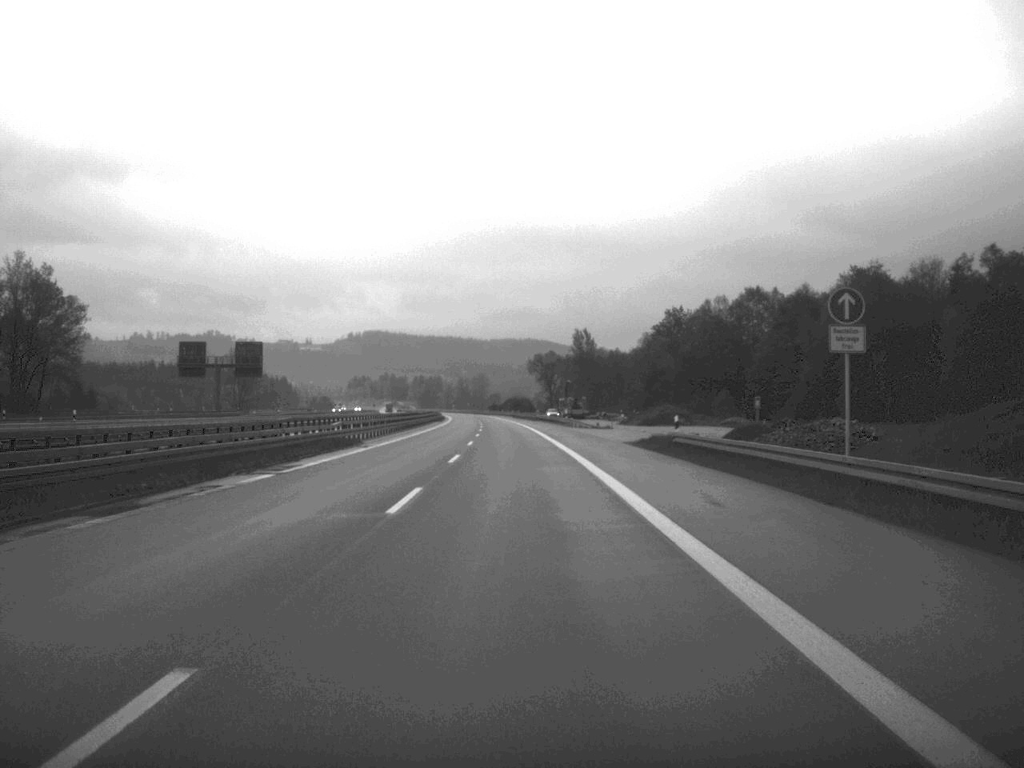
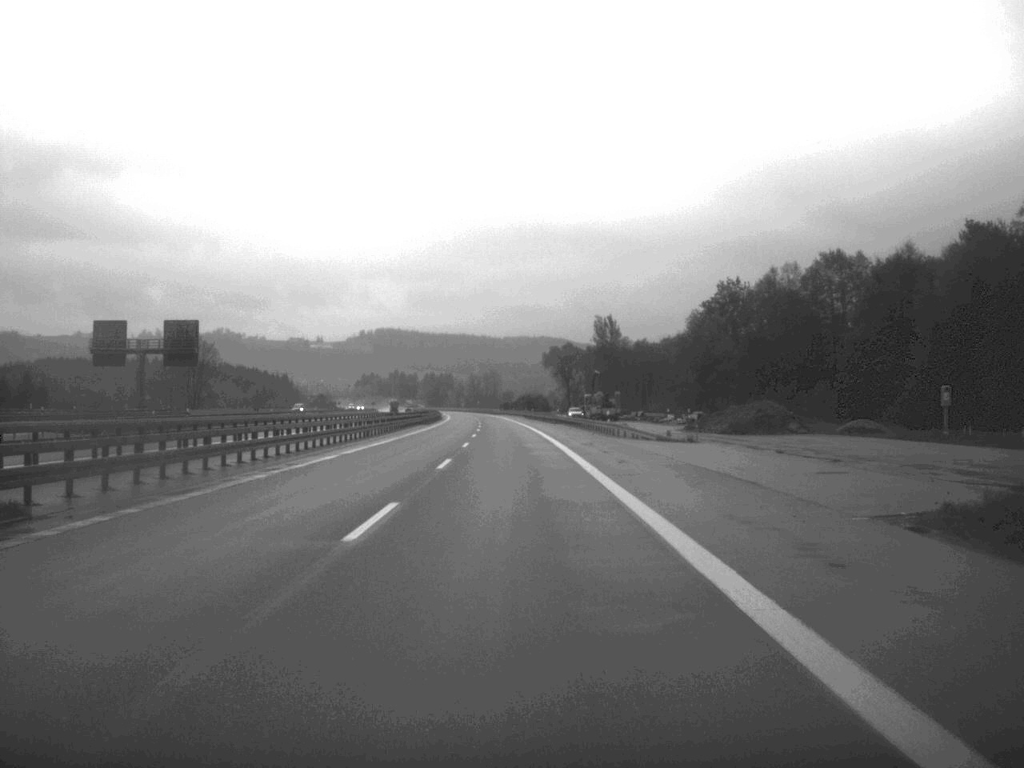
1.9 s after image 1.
(-0.2, +40.1) m; -1°
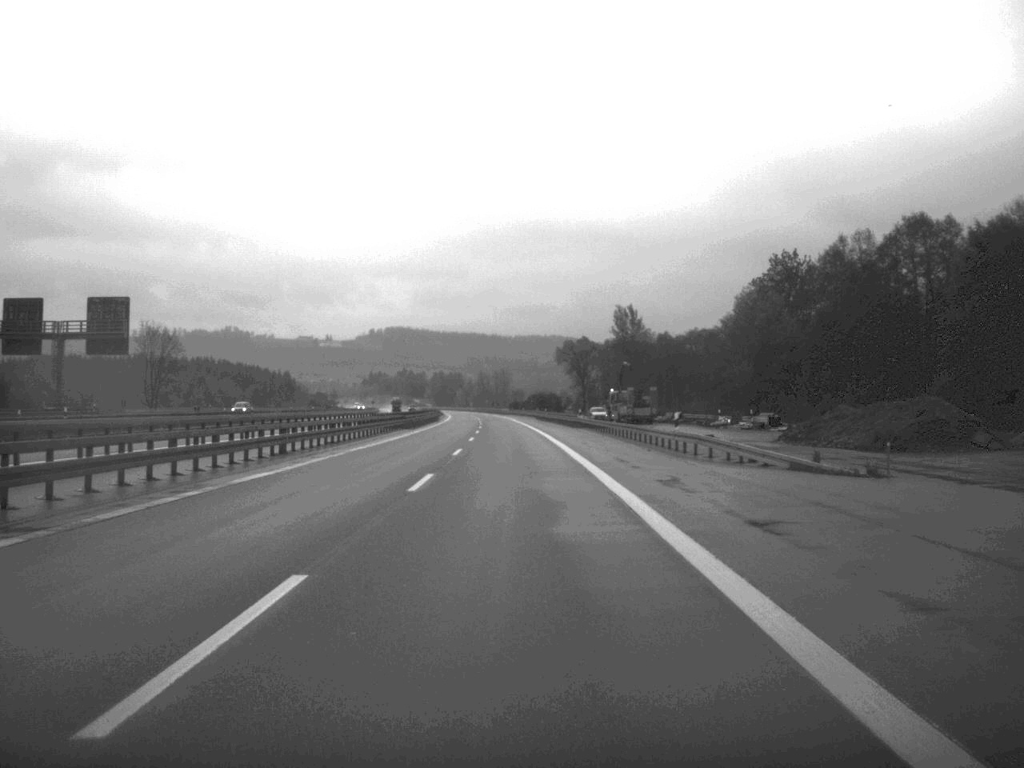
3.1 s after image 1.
(-0.1, +26.8) m; -1°
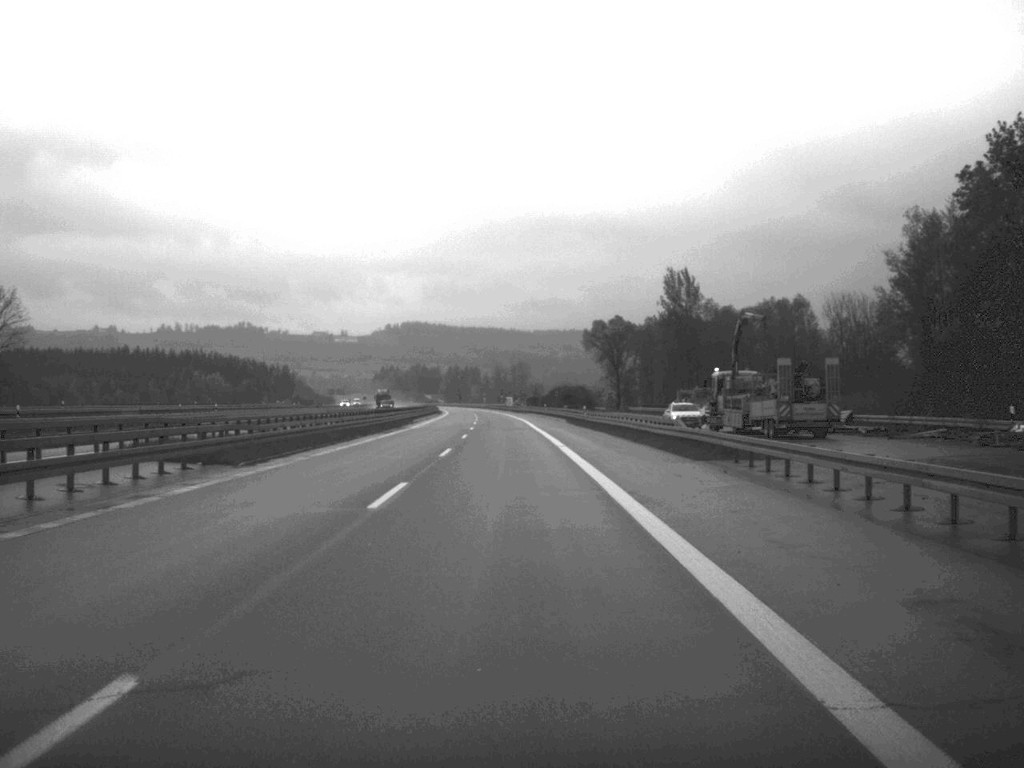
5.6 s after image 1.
(-0.4, +57.8) m; -1°
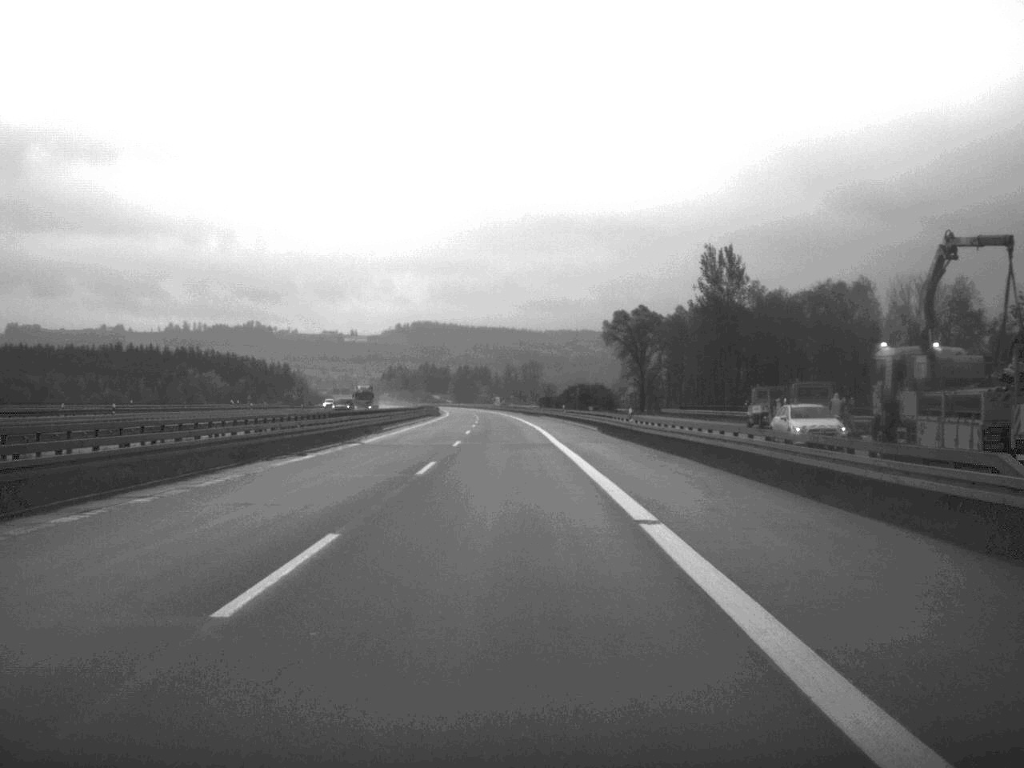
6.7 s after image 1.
(-0.2, +28.3) m; -1°
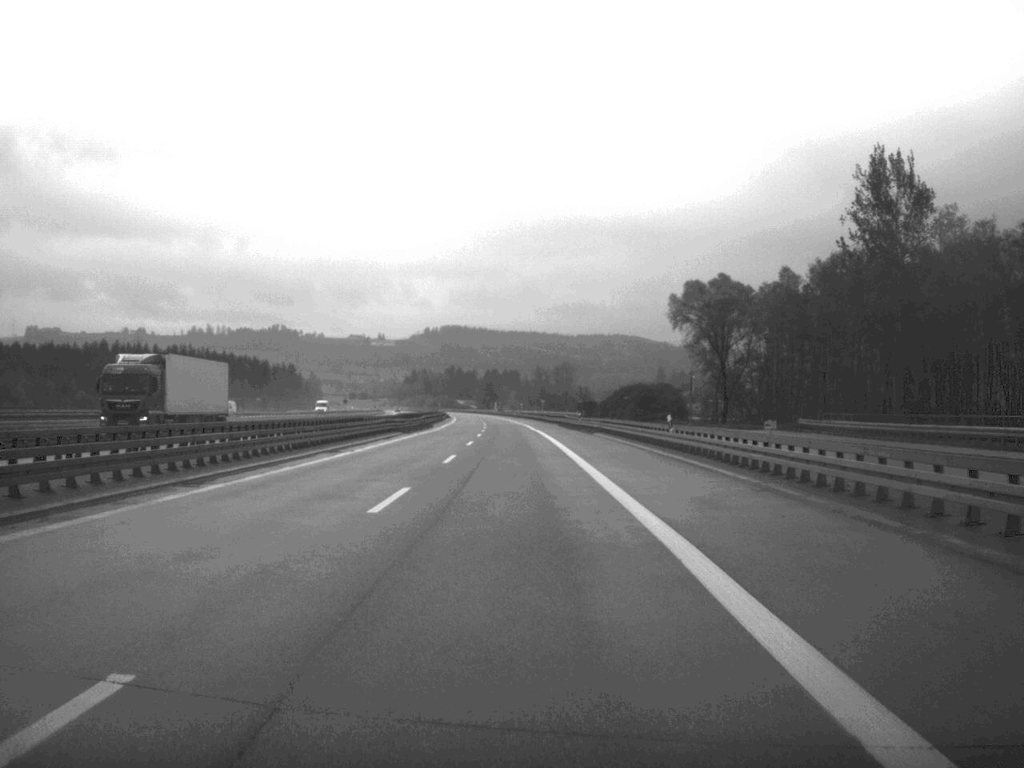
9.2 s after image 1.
(-0.7, +62.9) m; -2°
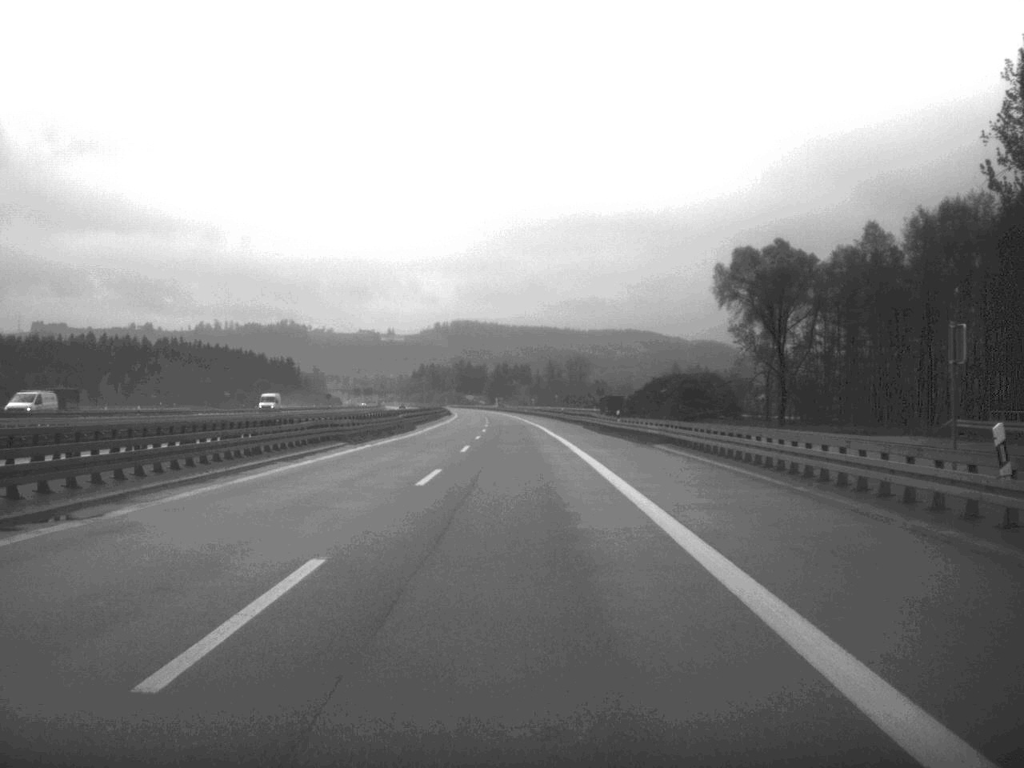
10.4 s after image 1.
(-0.2, +29.6) m; -1°
